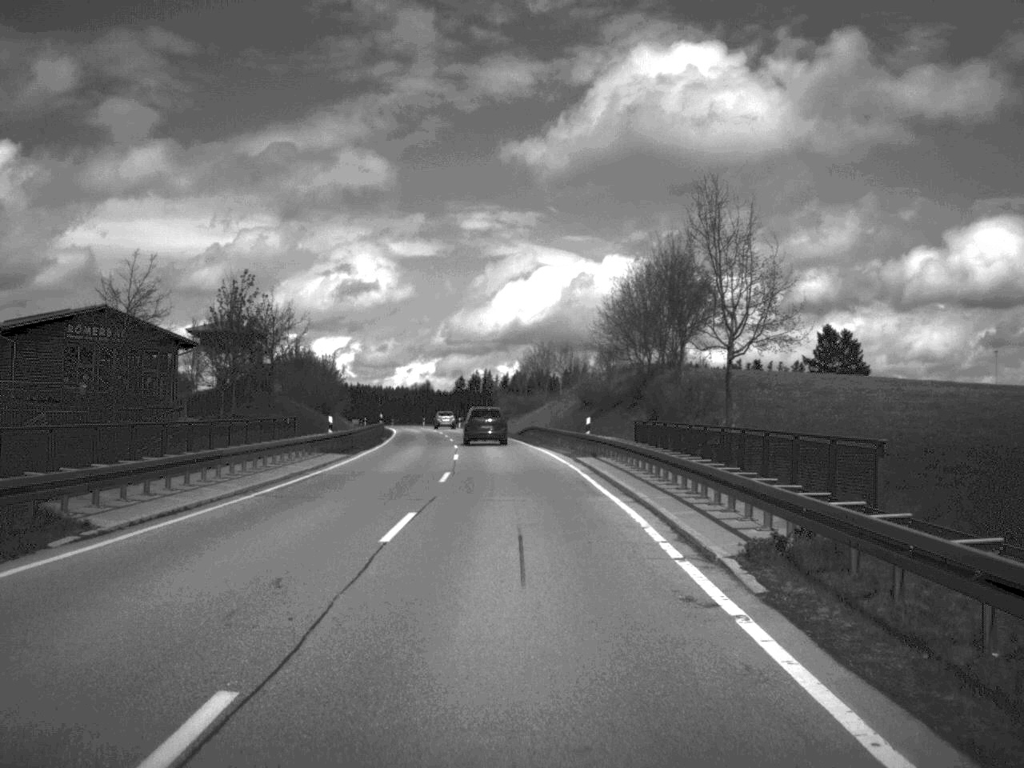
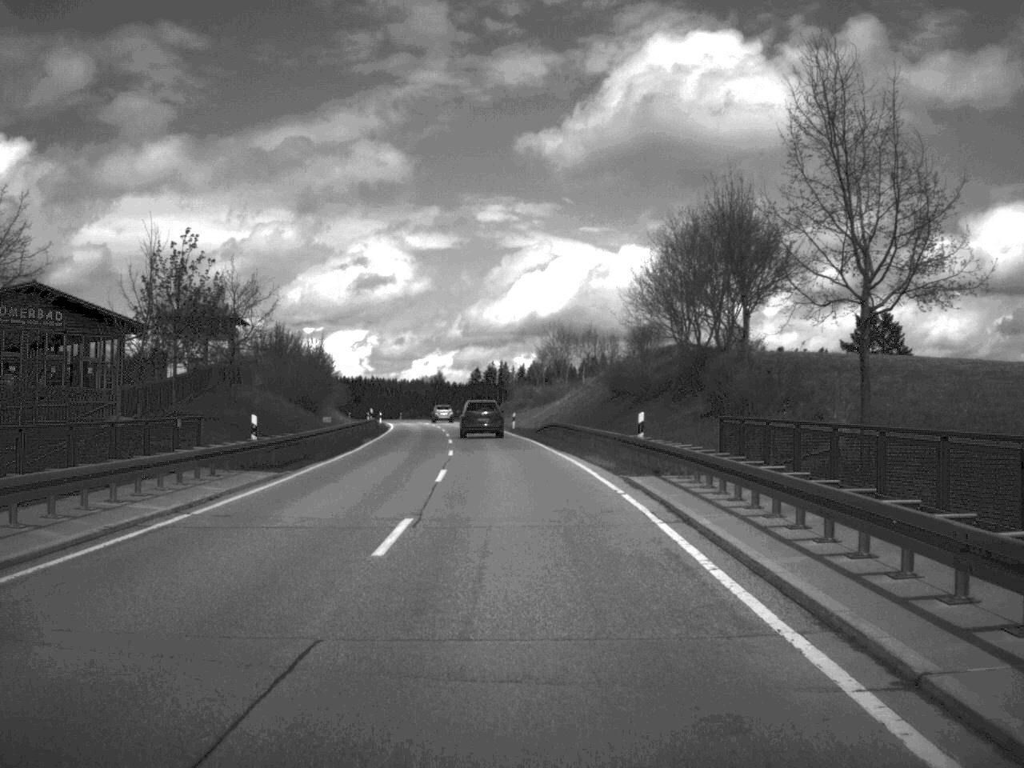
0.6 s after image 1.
(-0.1, +14.1) m; -1°
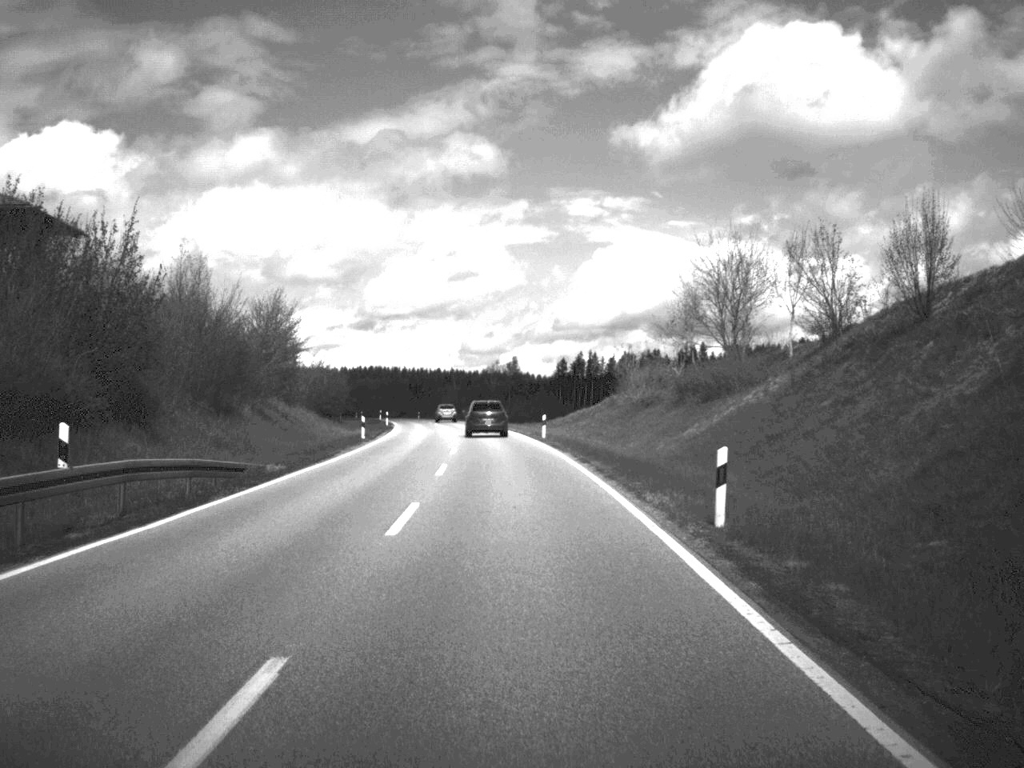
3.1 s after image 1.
(-2.0, +56.3) m; -4°
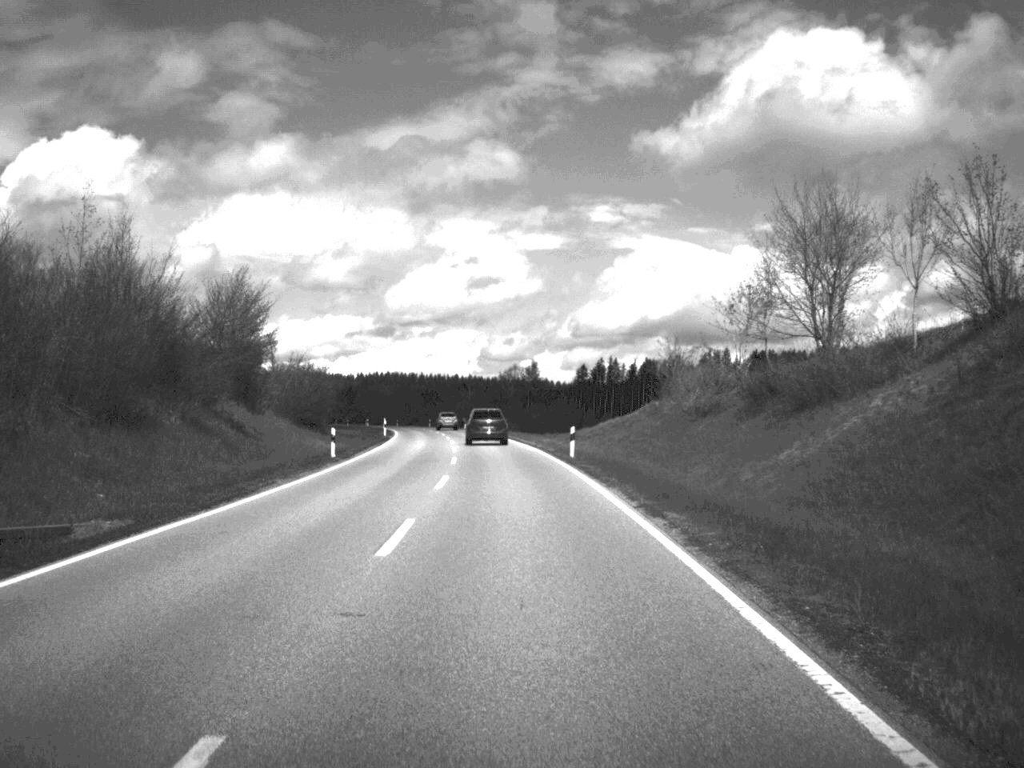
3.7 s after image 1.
(-0.1, +13.3) m; -1°
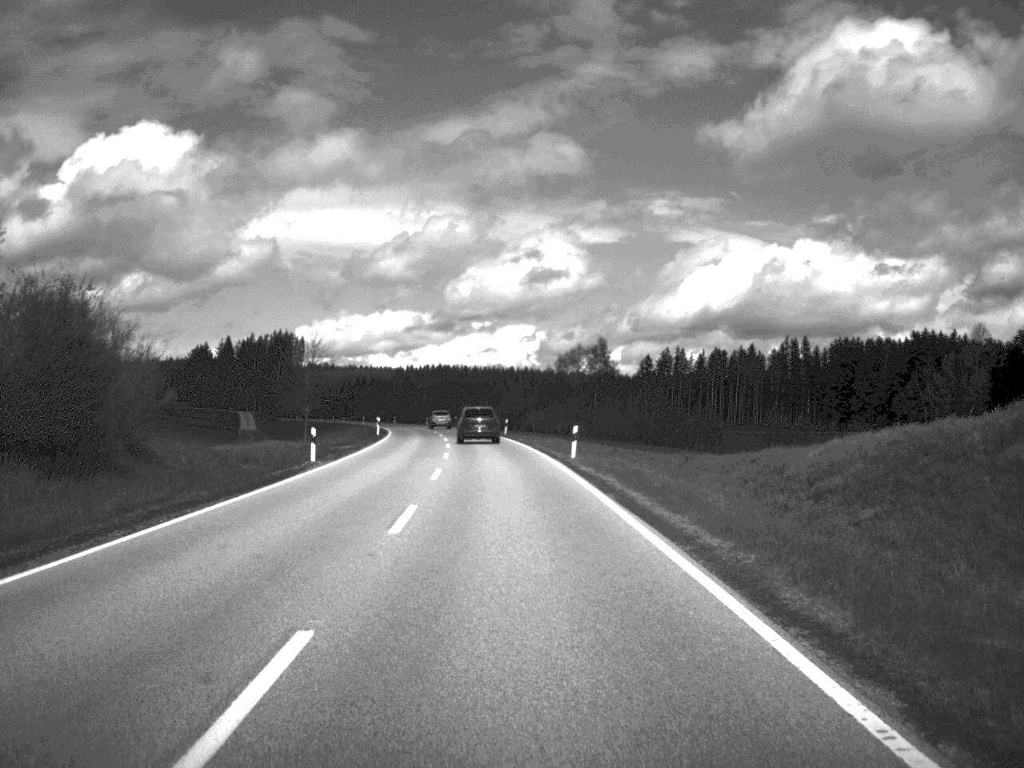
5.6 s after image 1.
(-1.1, +44.0) m; -3°
